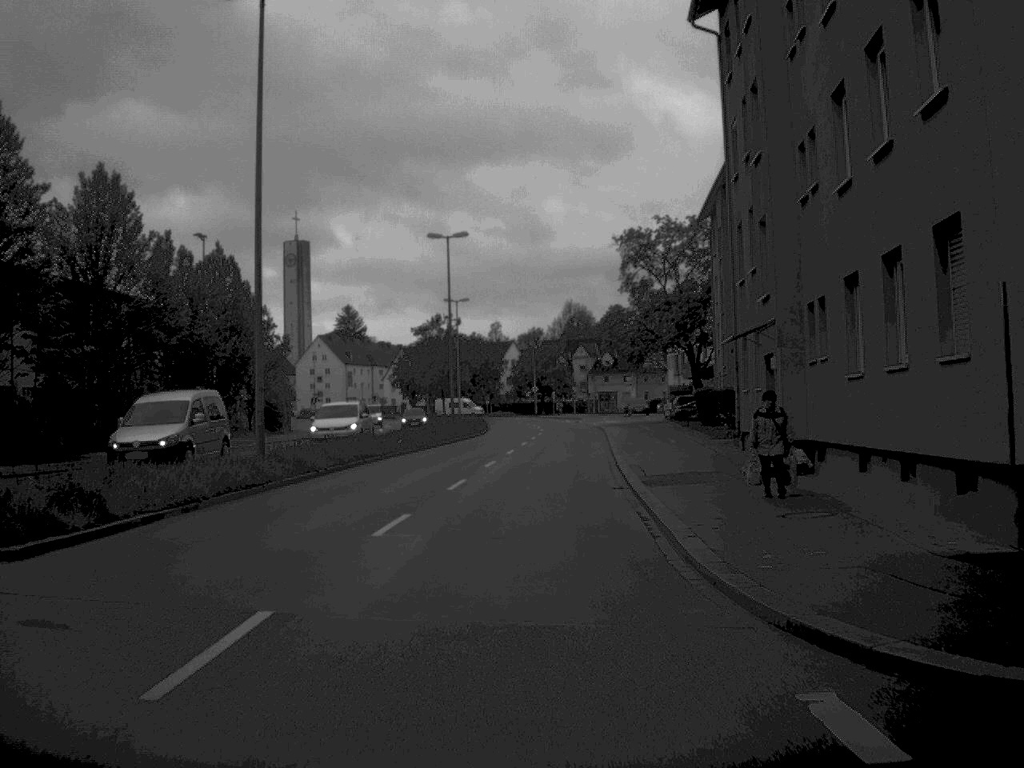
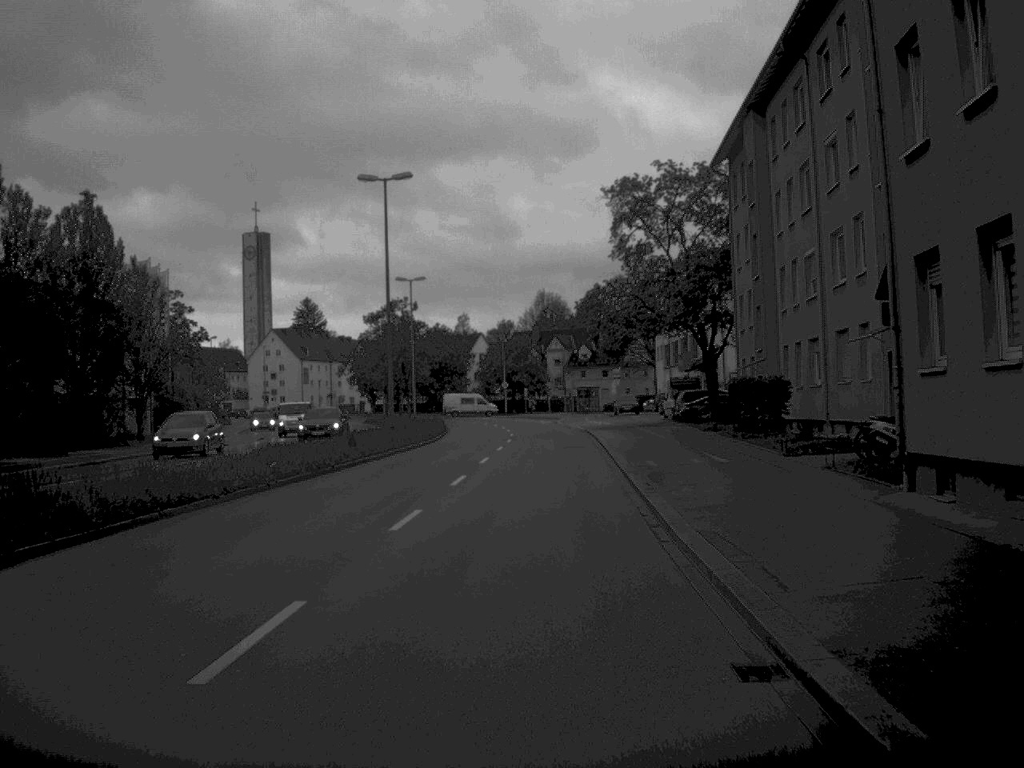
(+0.2, +16.6) m; +1°
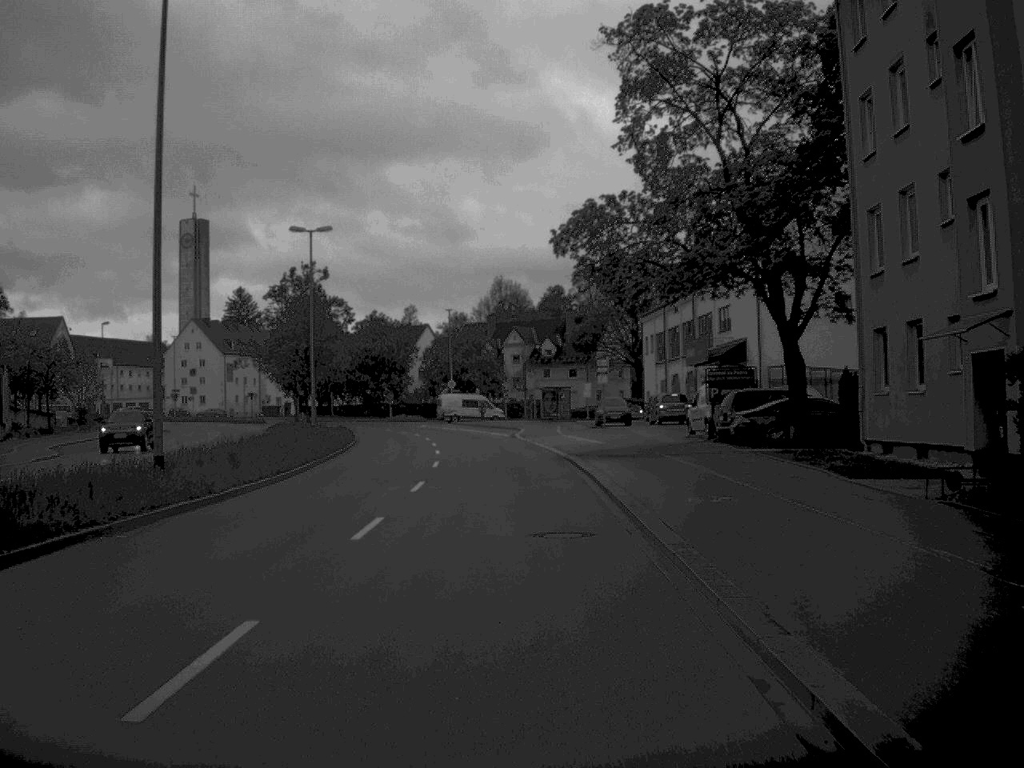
(+0.5, +26.4) m; +2°
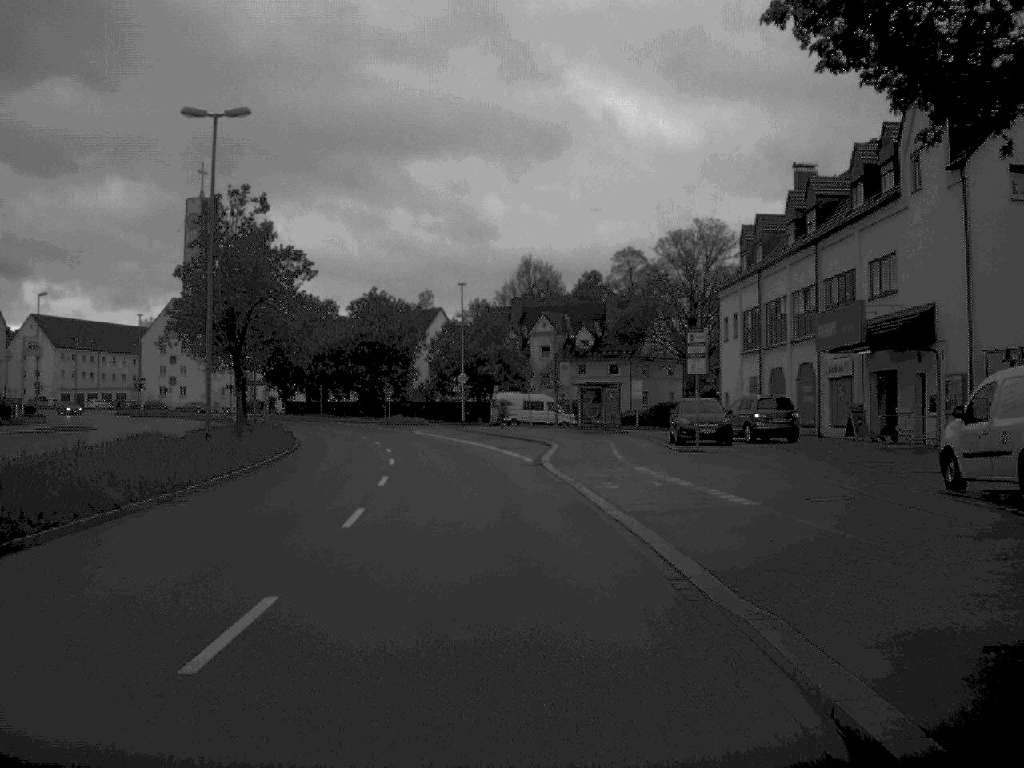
(-0.2, +24.9) m; -1°
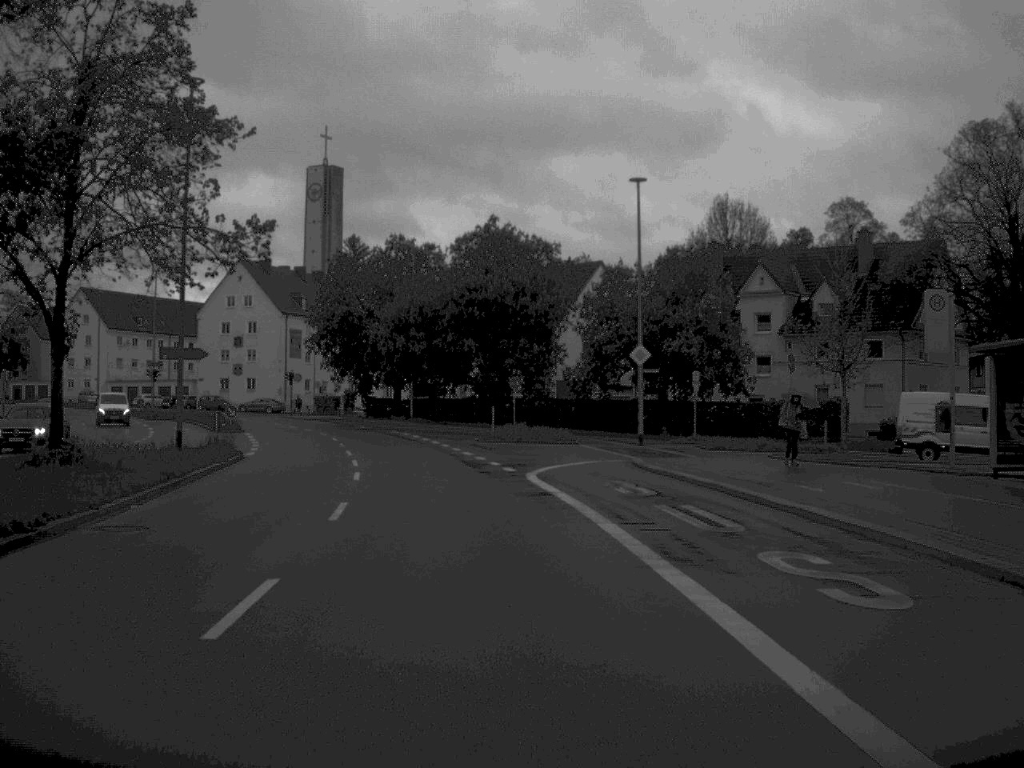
(-2.6, +43.0) m; -7°
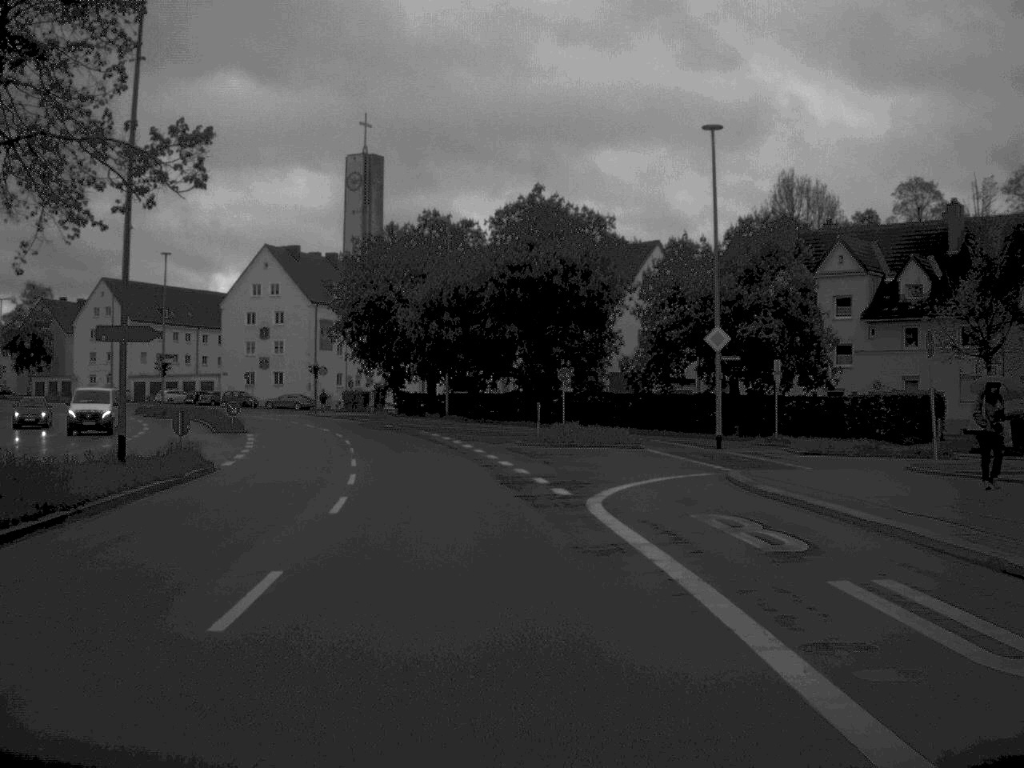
(-0.2, +8.7) m; -2°
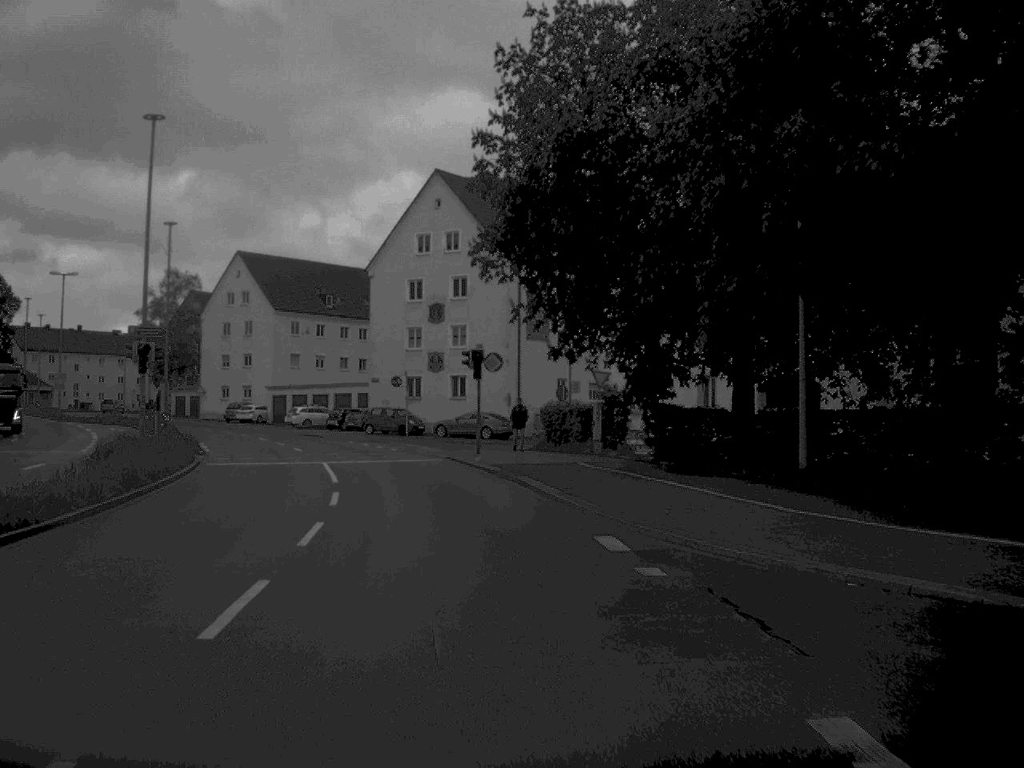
(-4.2, +44.5) m; -12°
